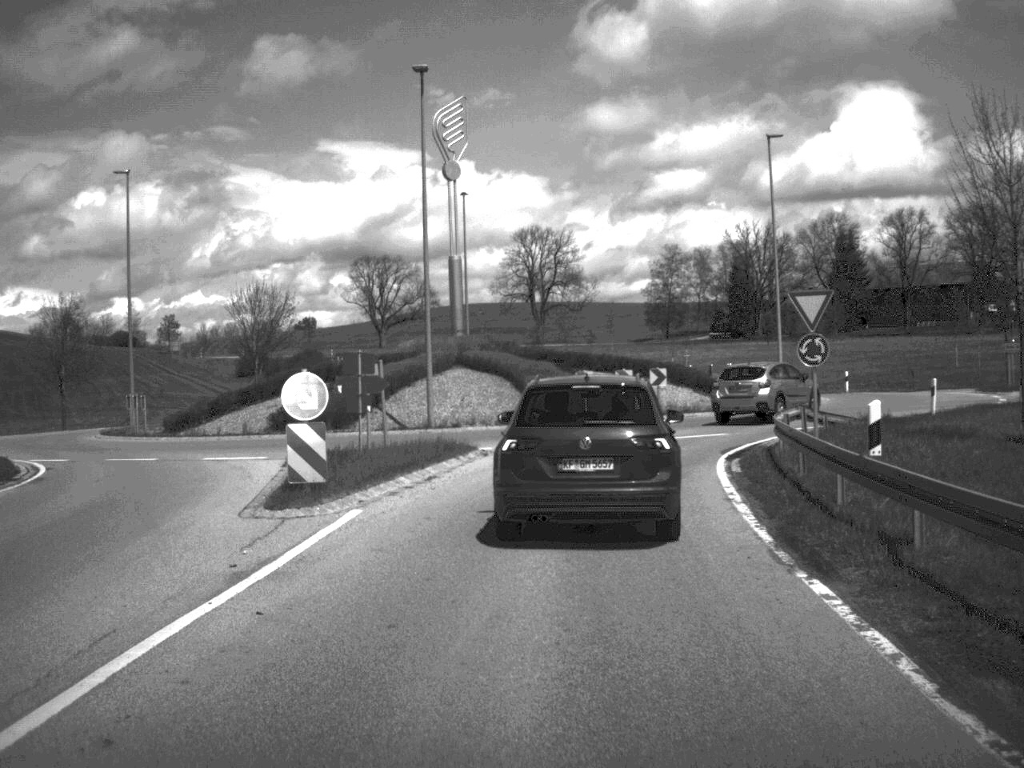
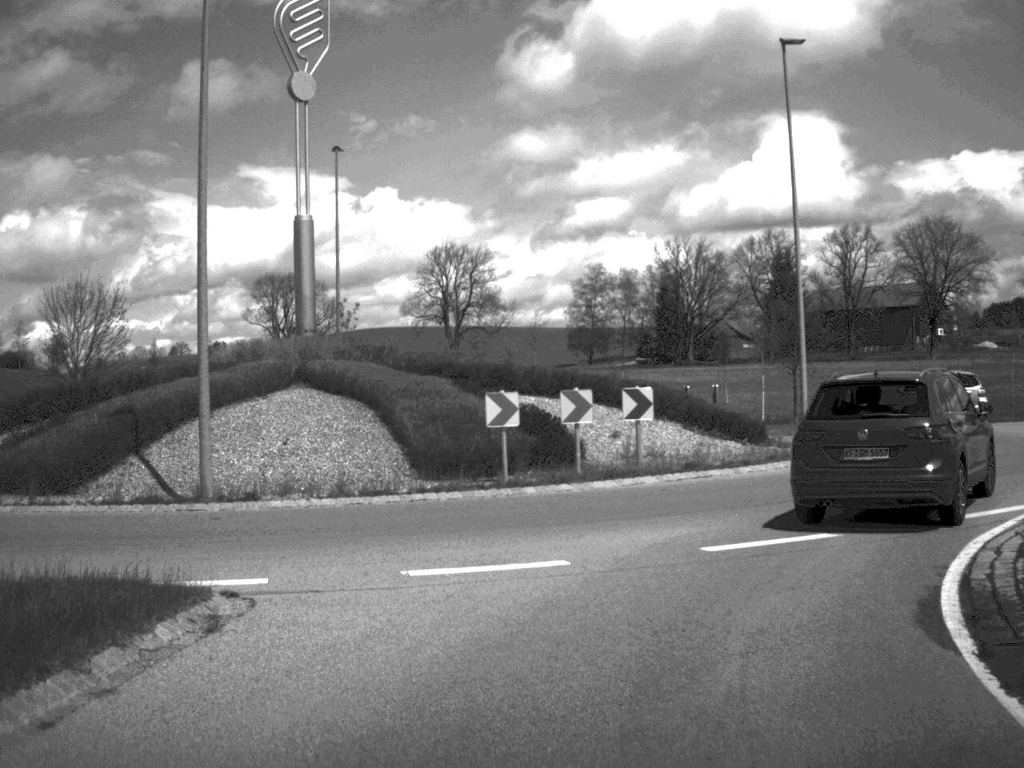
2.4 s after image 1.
(+0.6, +17.0) m; +4°
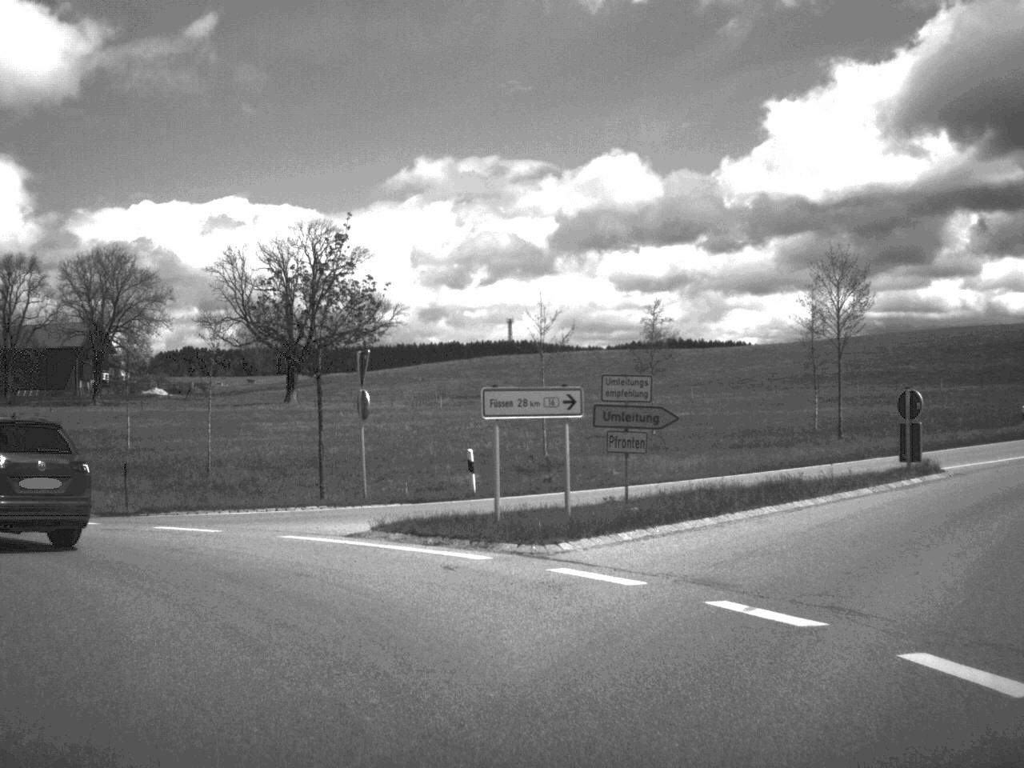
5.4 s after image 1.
(+5.2, +18.0) m; +37°
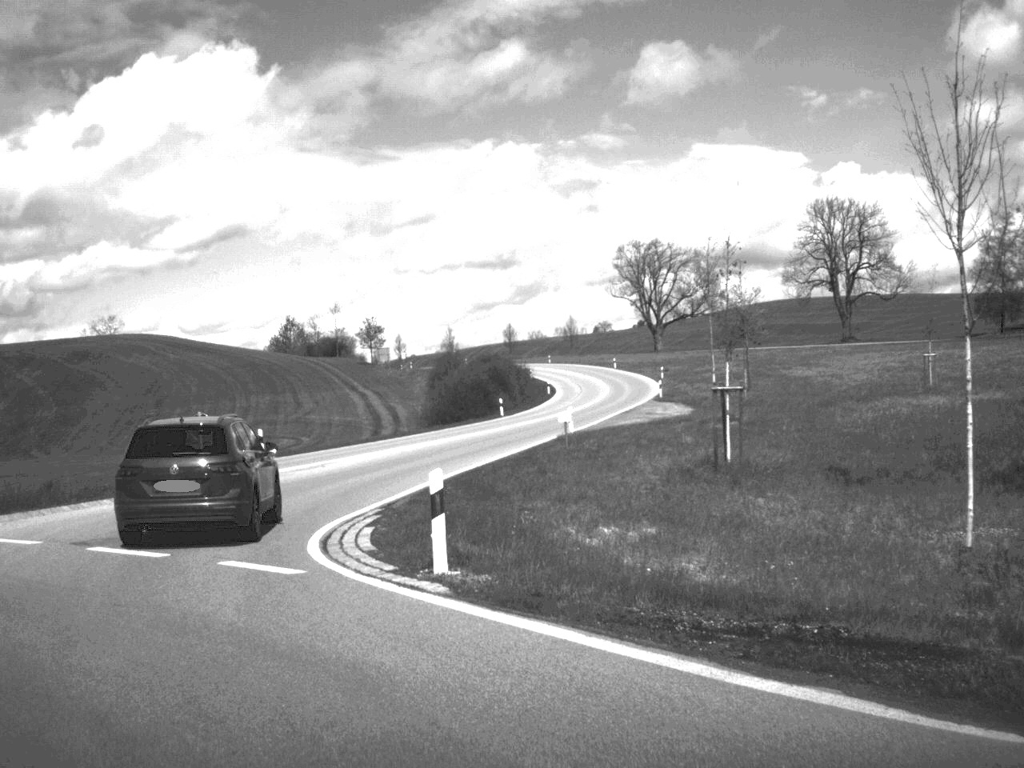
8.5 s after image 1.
(-7.9, +18.0) m; -59°
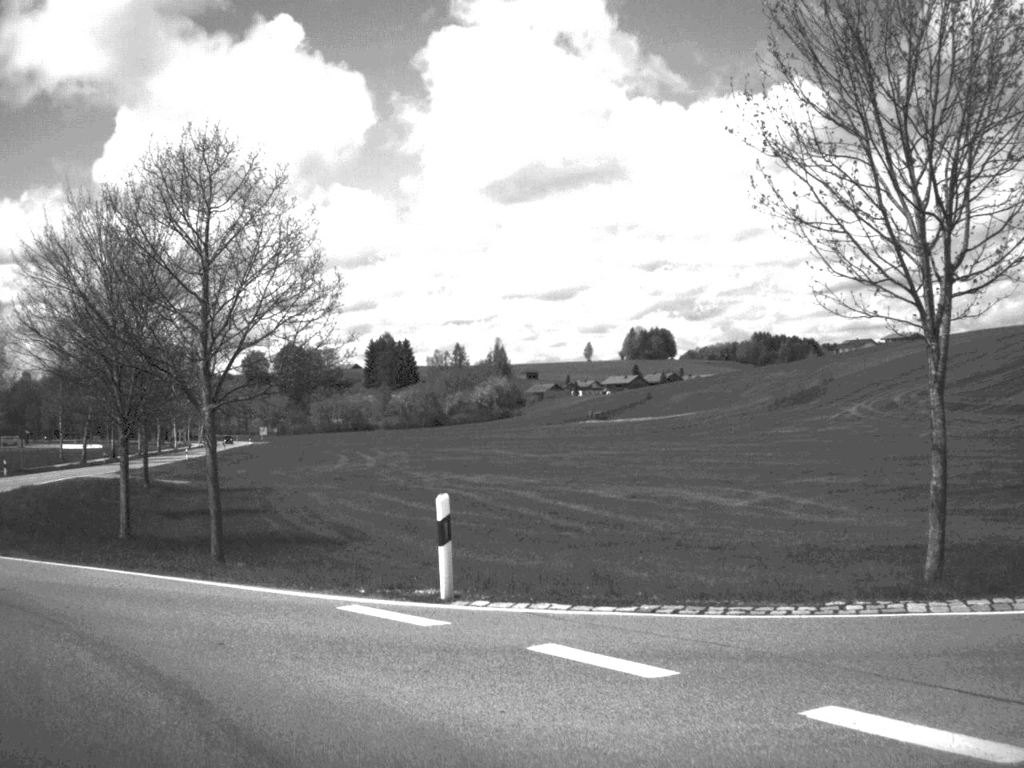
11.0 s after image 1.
(-8.9, +14.7) m; -65°
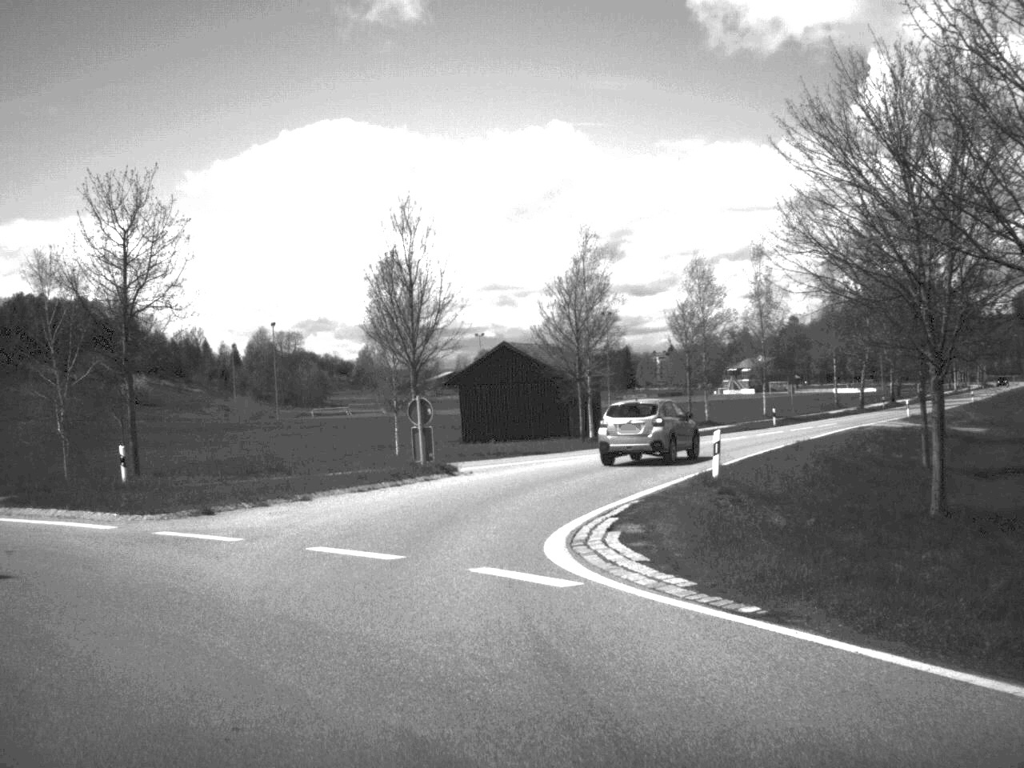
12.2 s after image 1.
(-2.7, +8.4) m; -34°
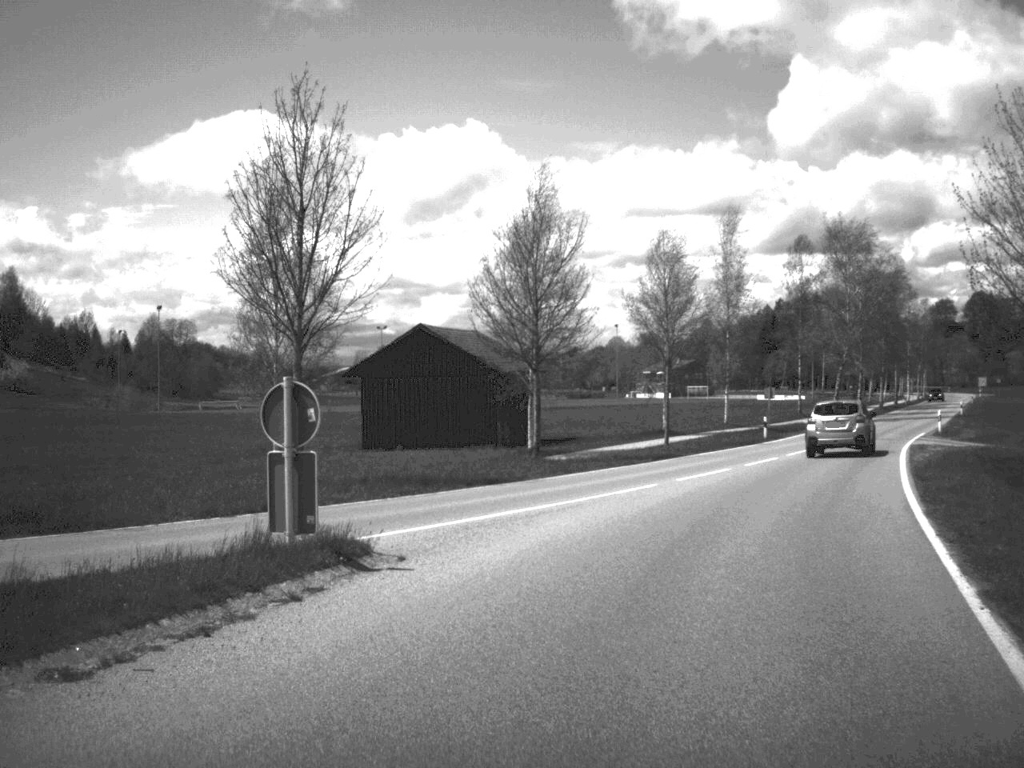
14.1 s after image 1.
(-0.9, +16.1) m; +6°
